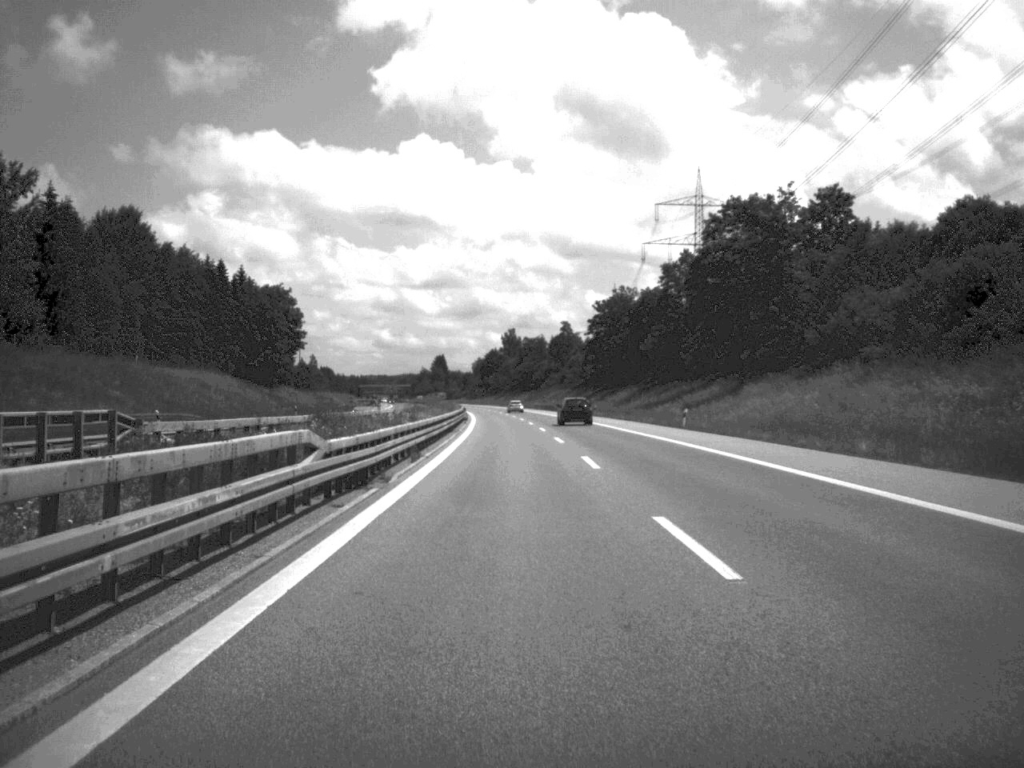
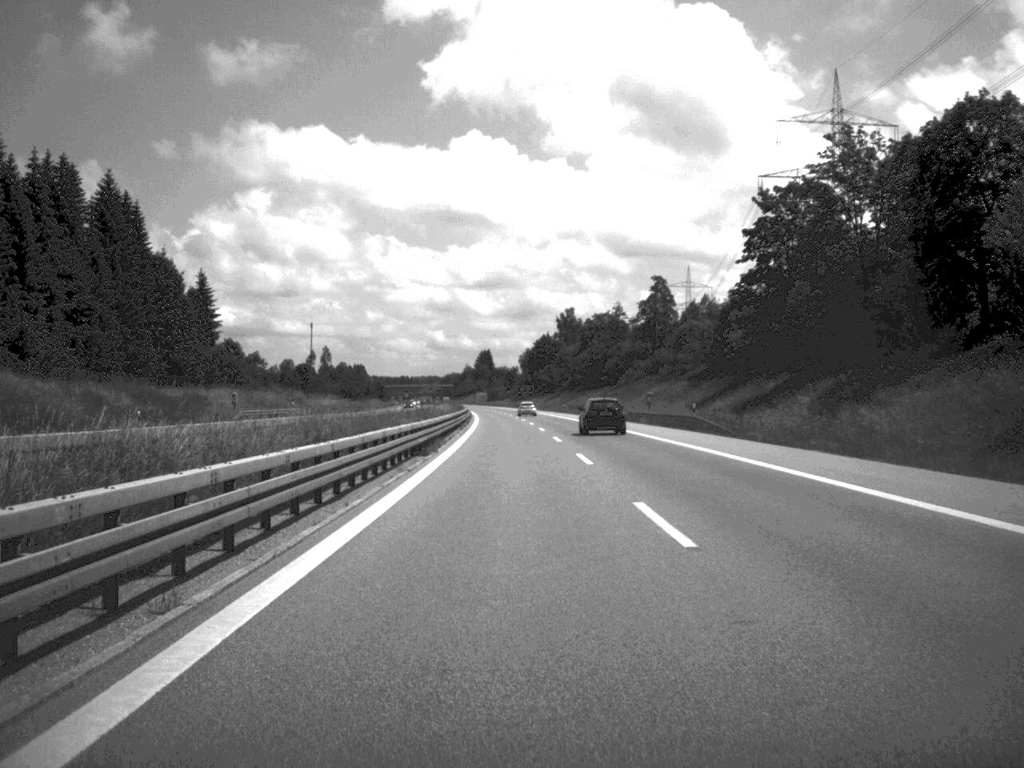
(-2.3, +103.1) m; -3°
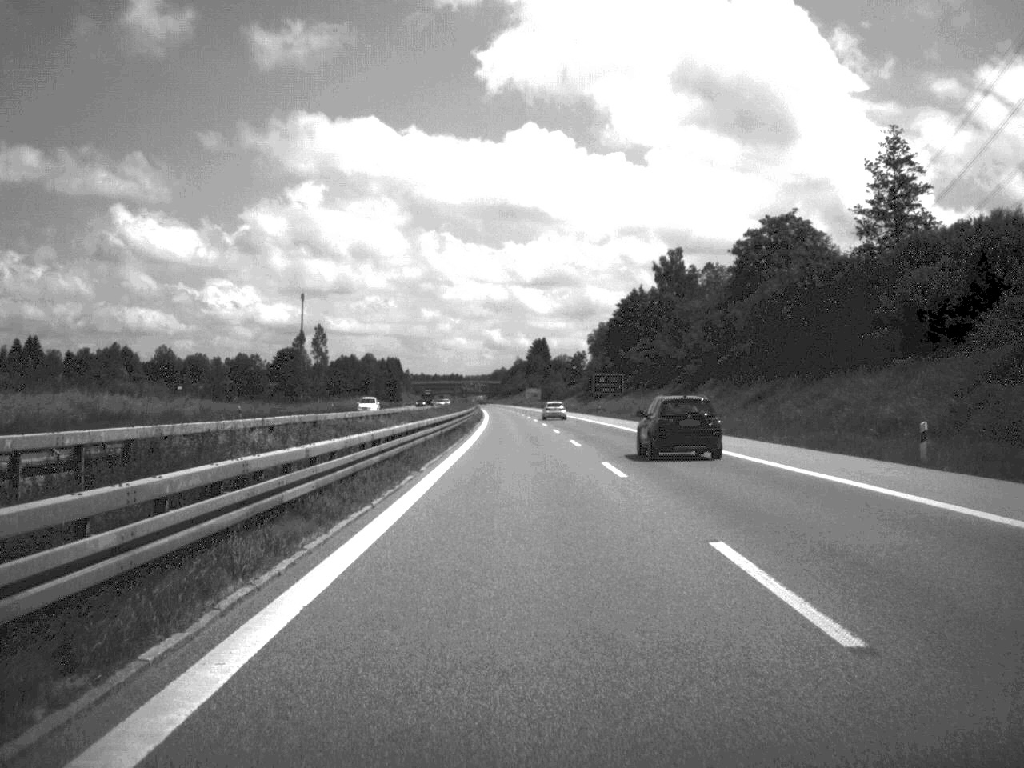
(-3.4, +129.0) m; -3°
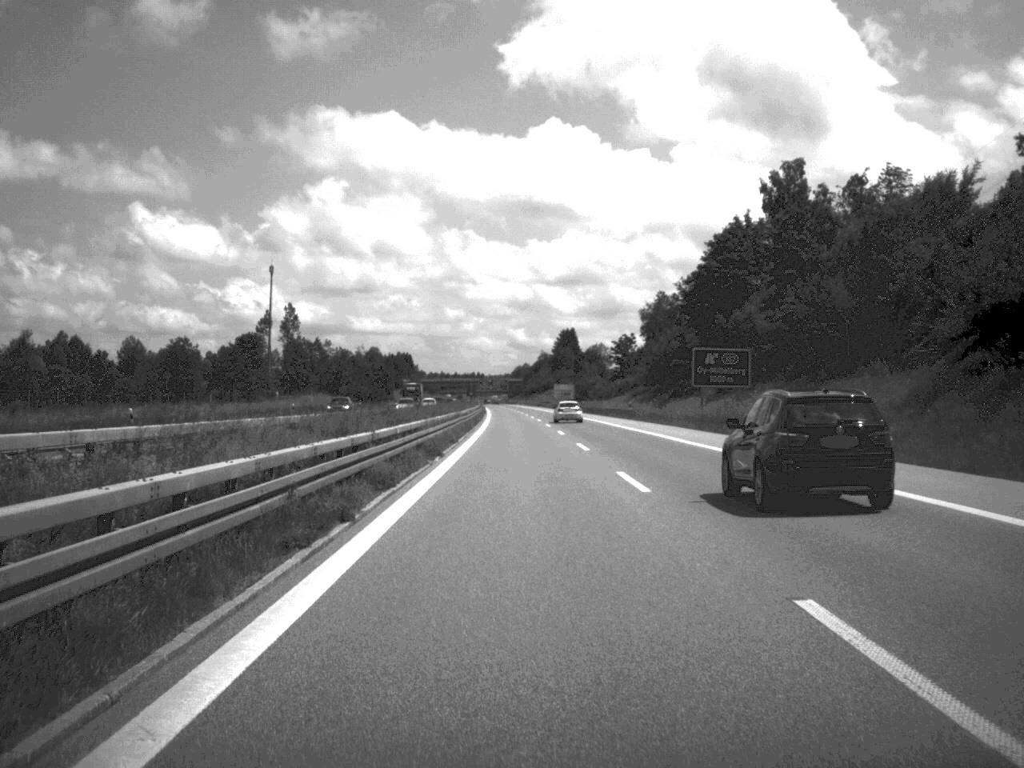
(-0.9, +74.6) m; -1°
